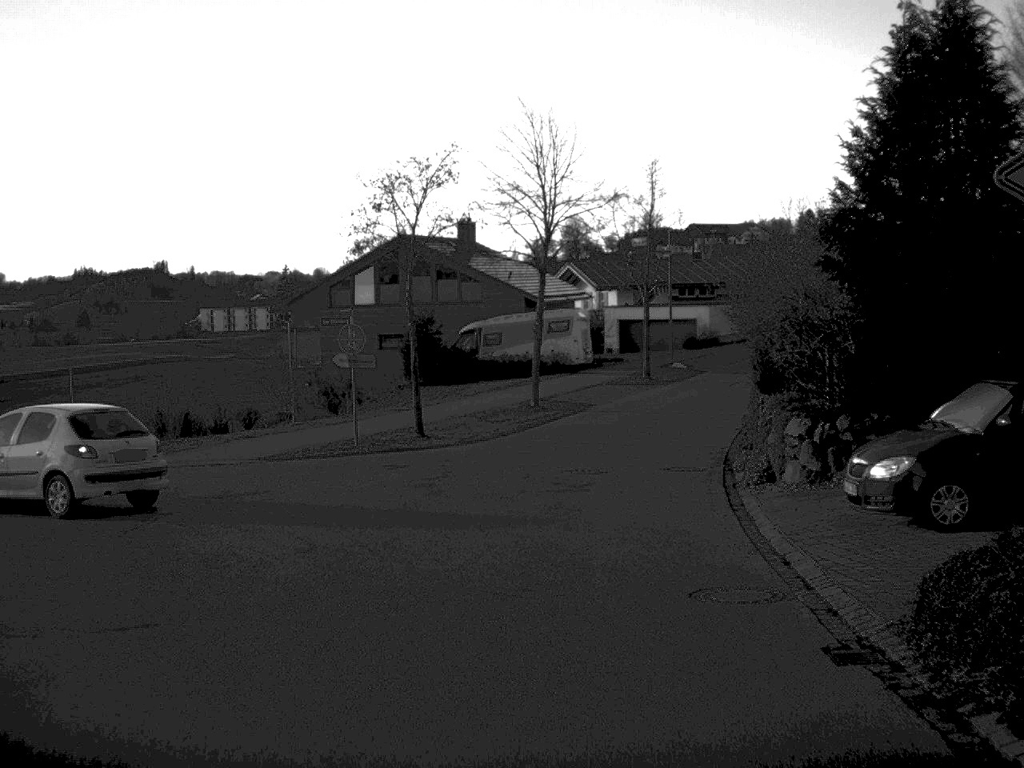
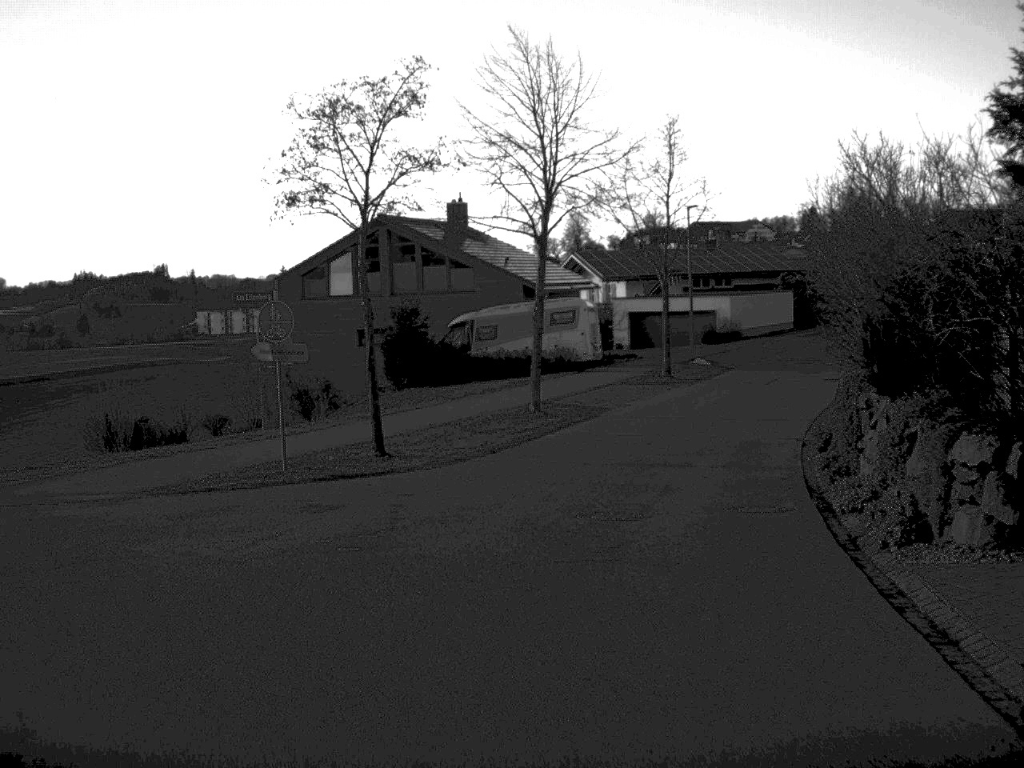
(+0.1, +7.3) m; -1°
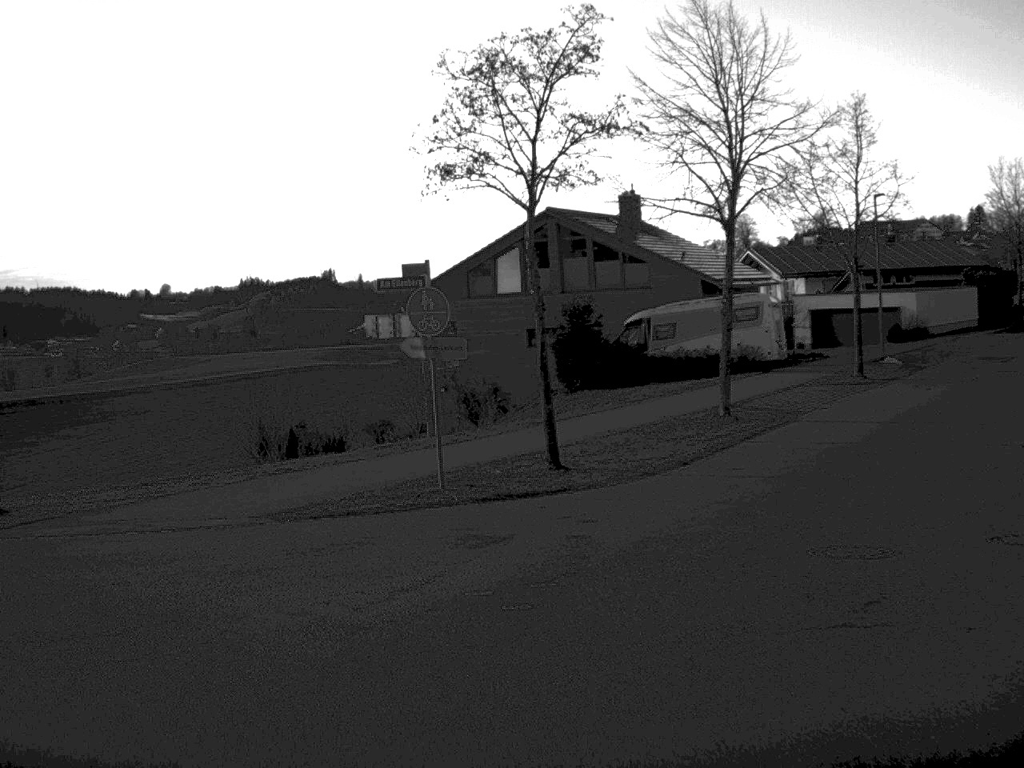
(-0.2, +3.0) m; -8°
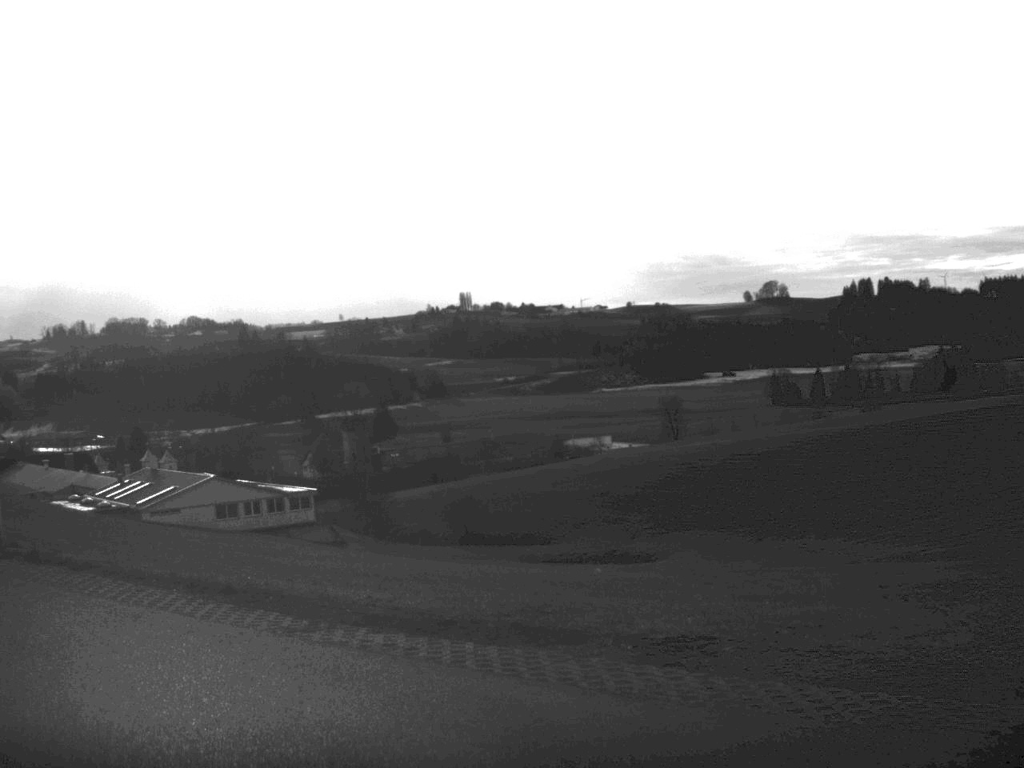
(-3.5, +7.8) m; -51°
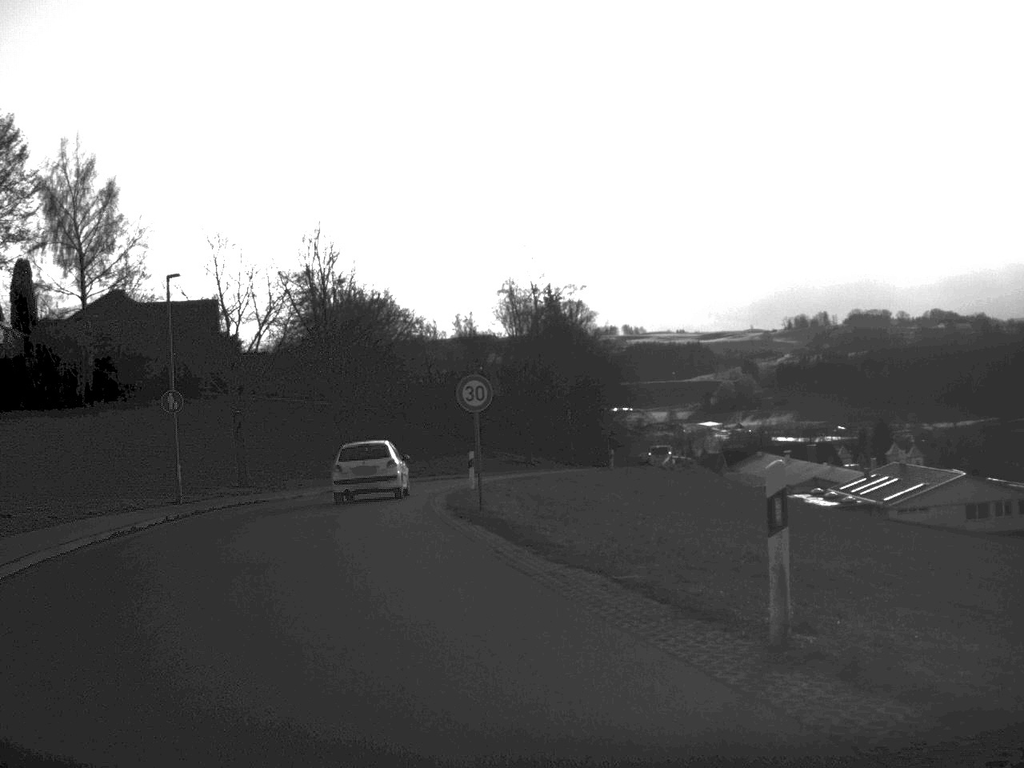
(-2.0, +6.1) m; -33°
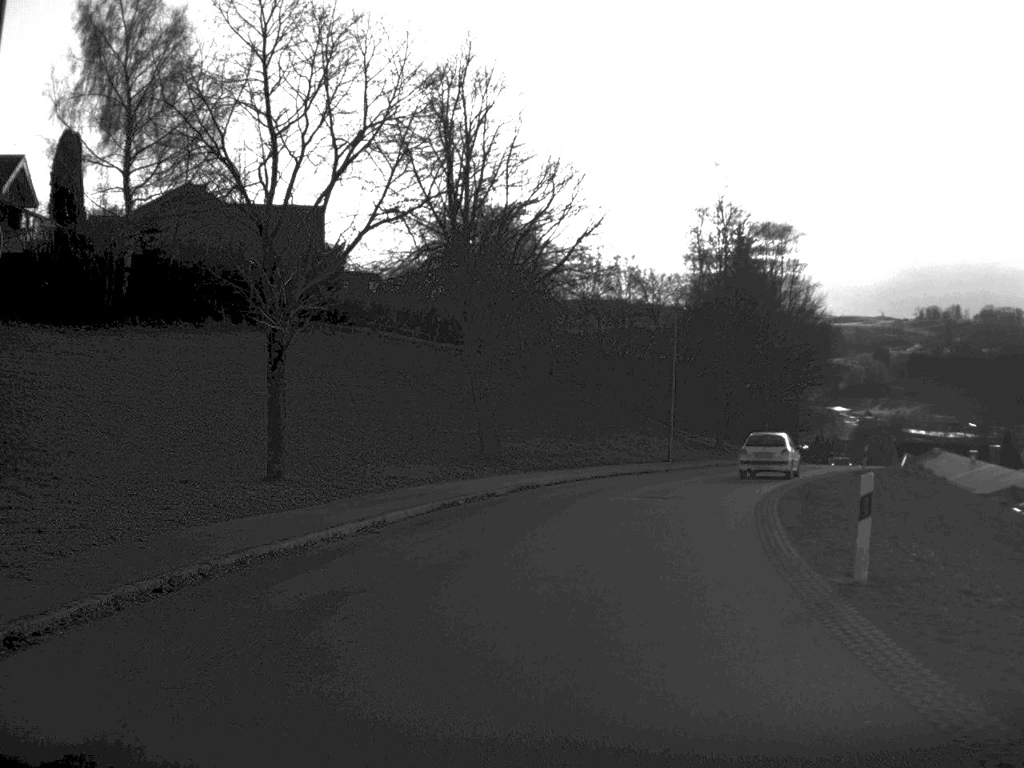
(-3.3, +24.1) m; -4°
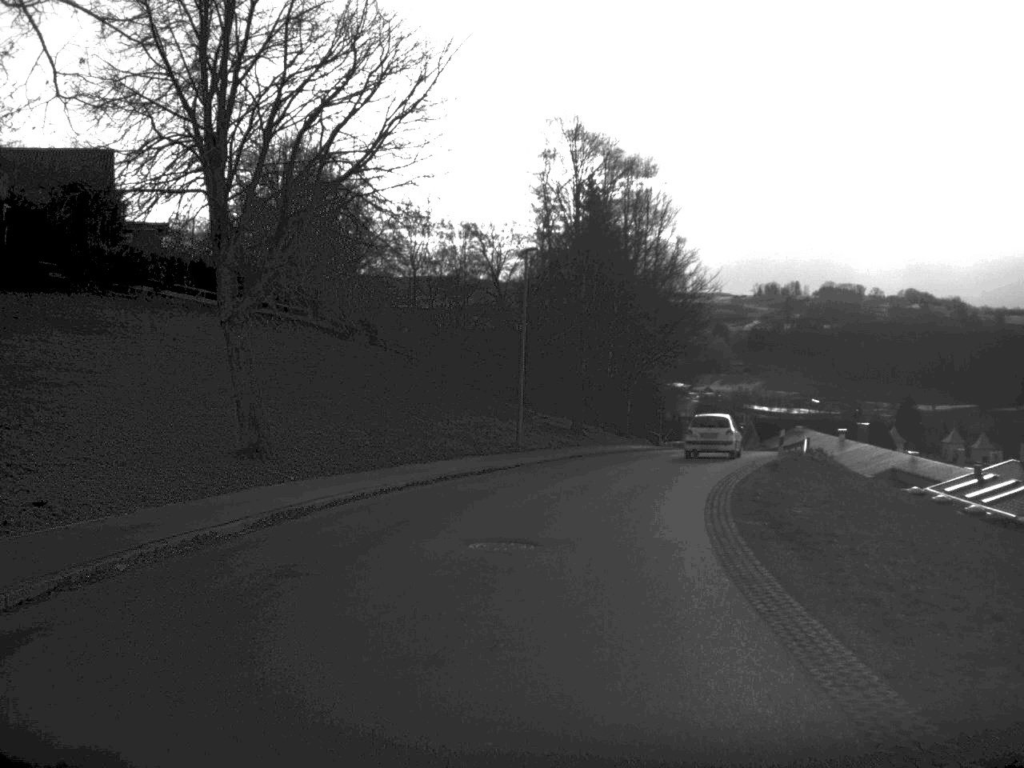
(+0.8, +12.7) m; +7°
